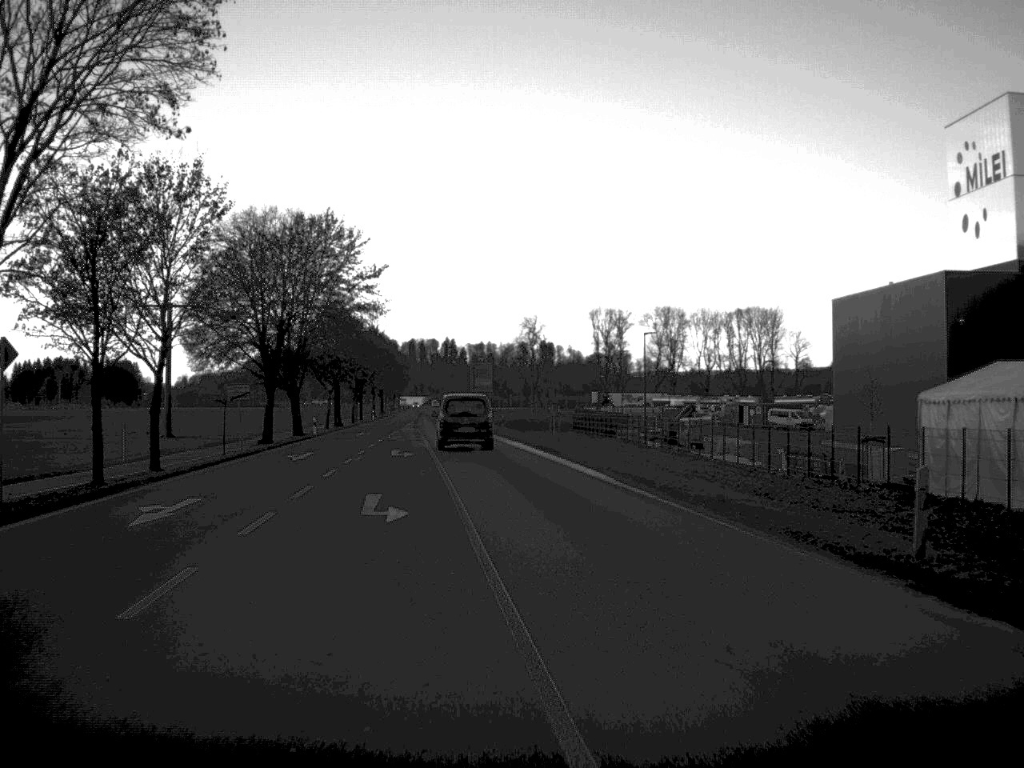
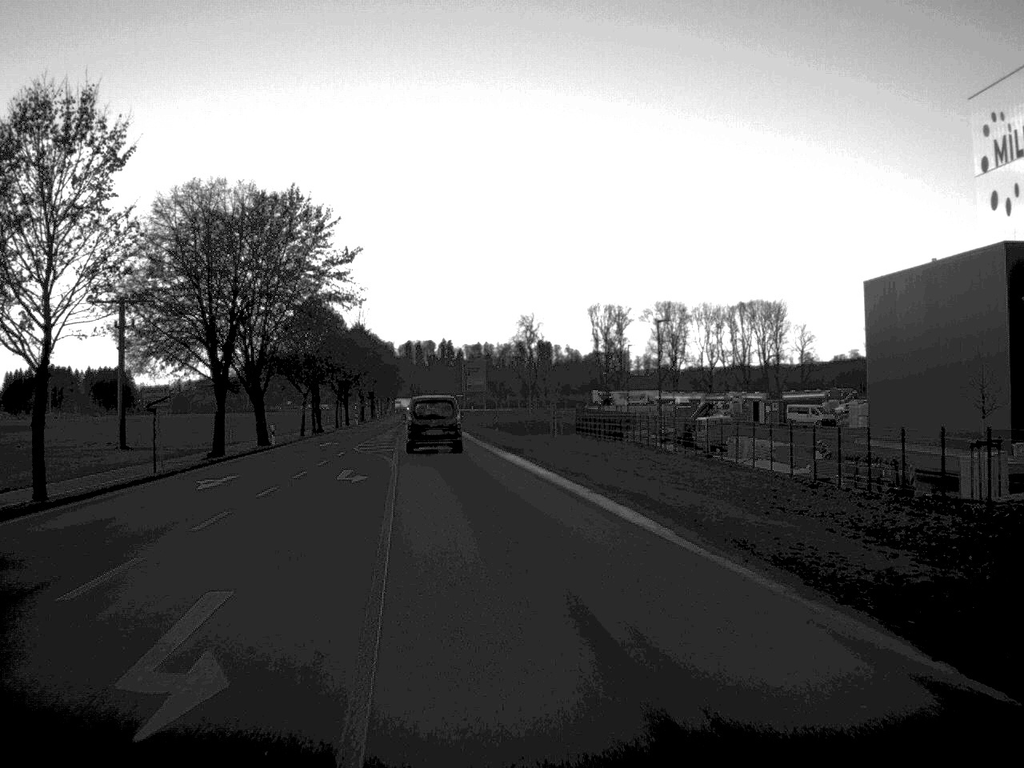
(0.0, +10.6) m; 0°
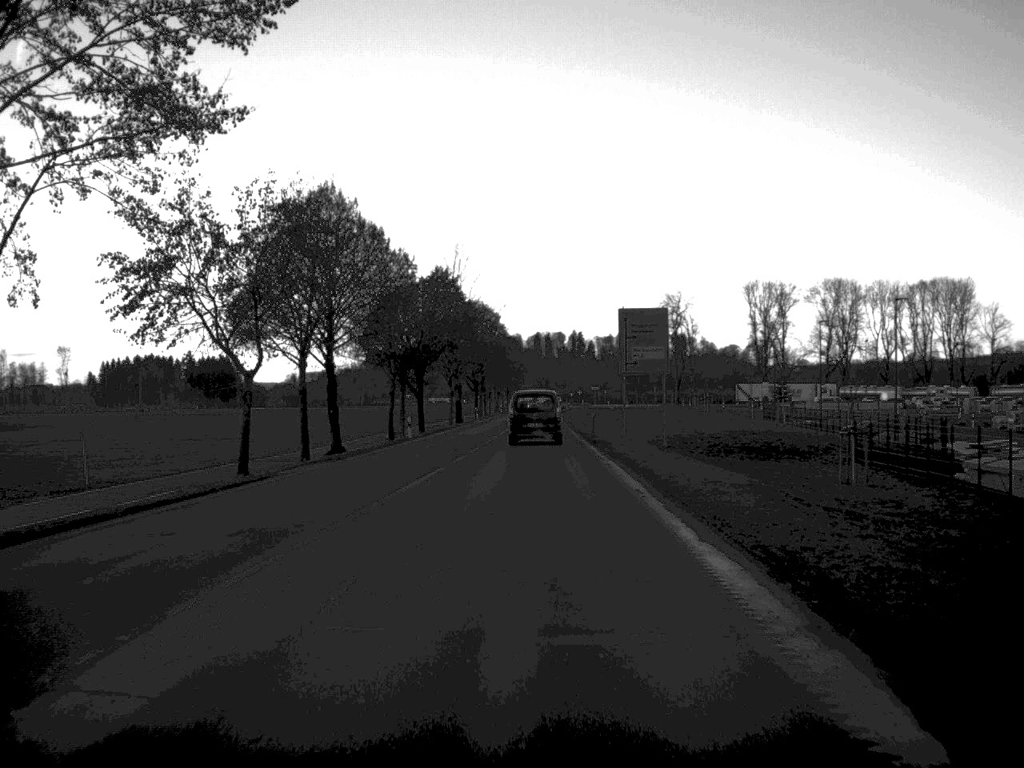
(-3.7, +53.2) m; -6°
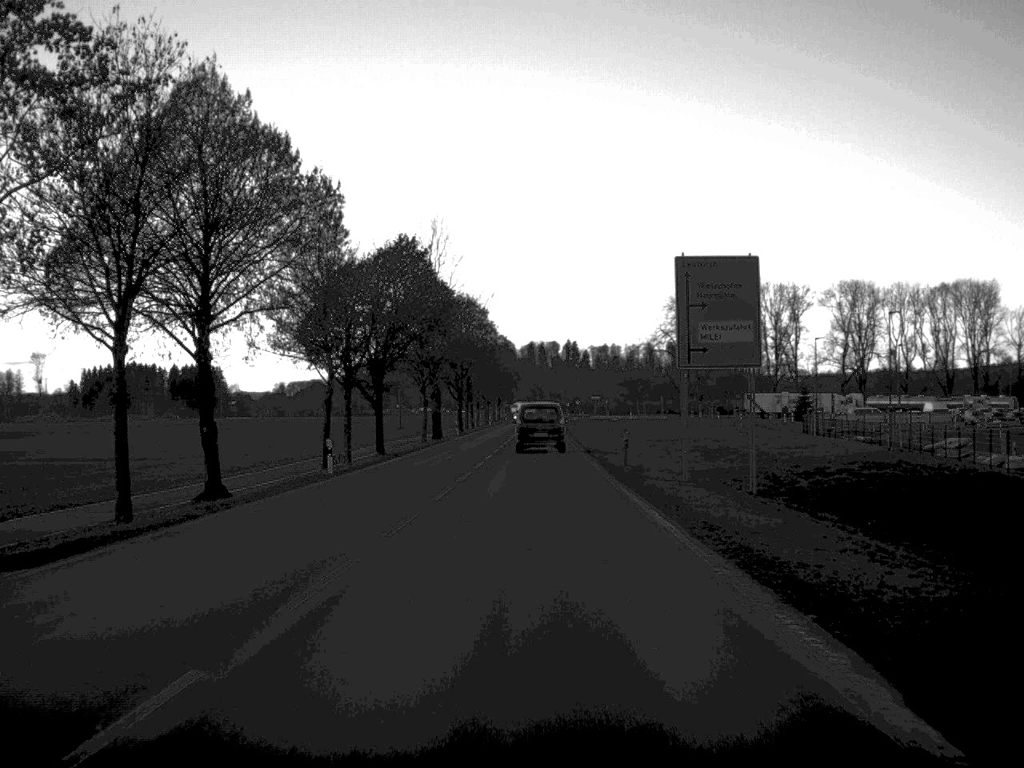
(0.0, +21.2) m; 0°
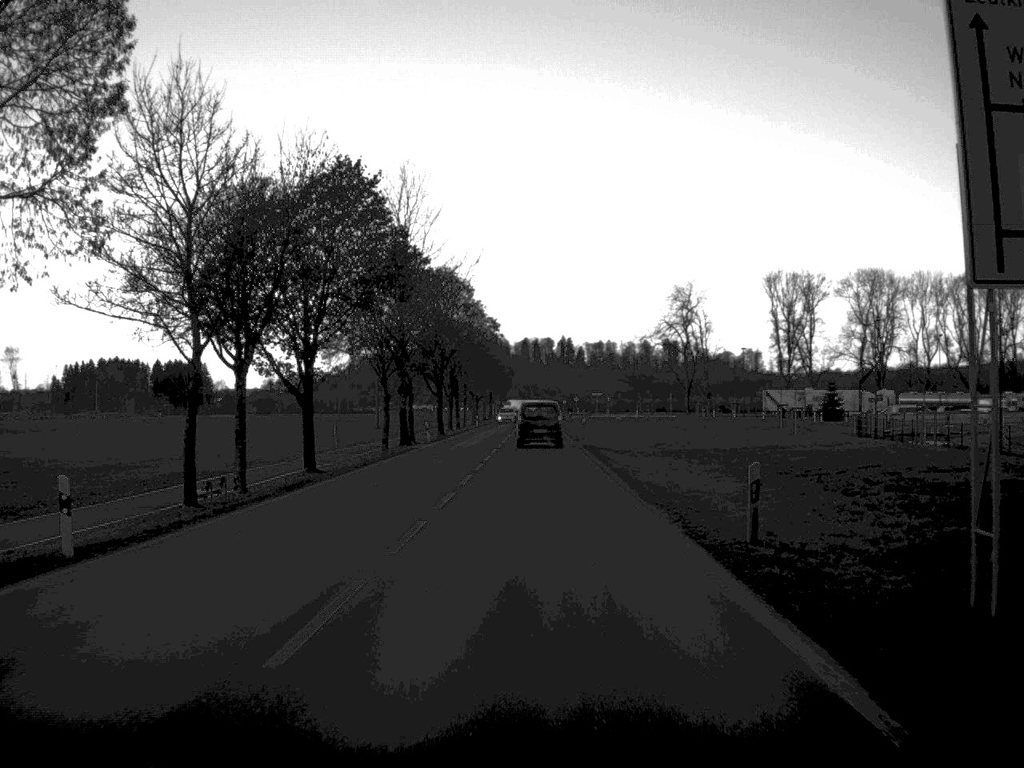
(0.0, +20.0) m; 0°
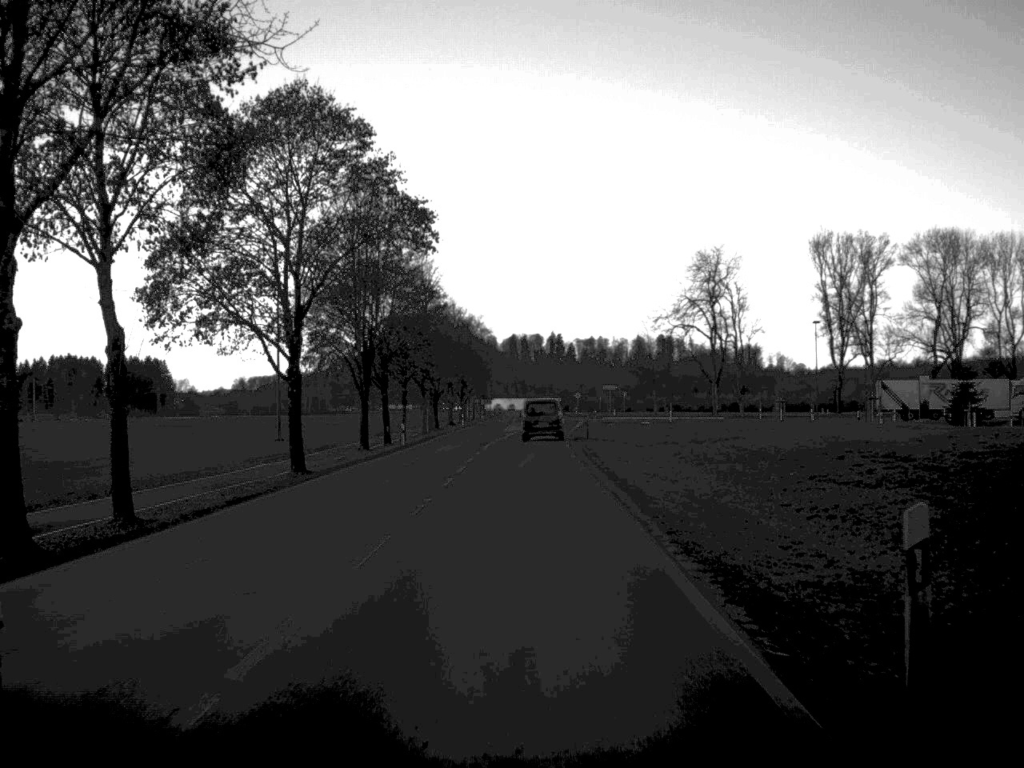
(+0.6, +55.5) m; 0°
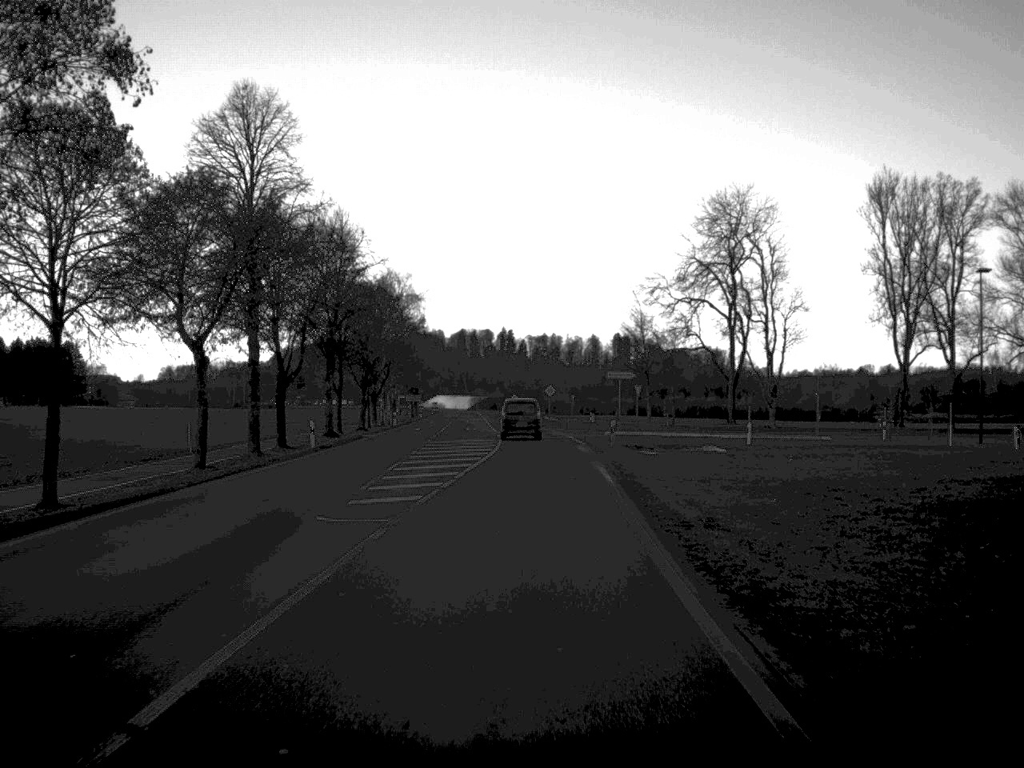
(+0.6, +59.5) m; +2°
